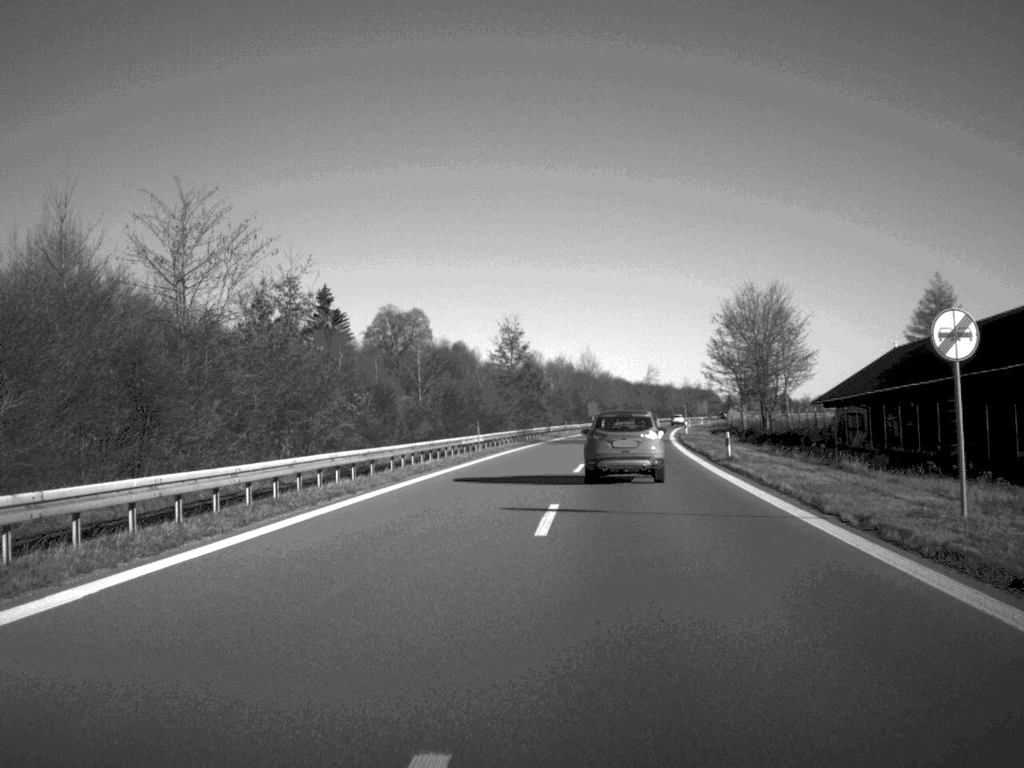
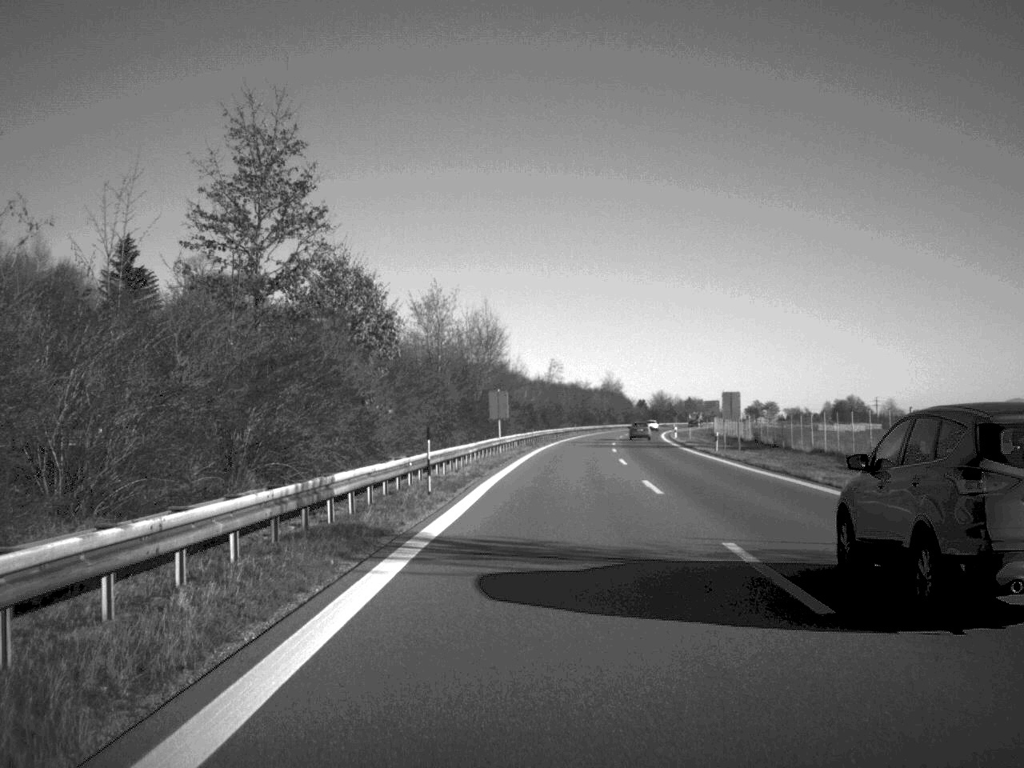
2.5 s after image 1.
(+3.0, +79.6) m; +5°
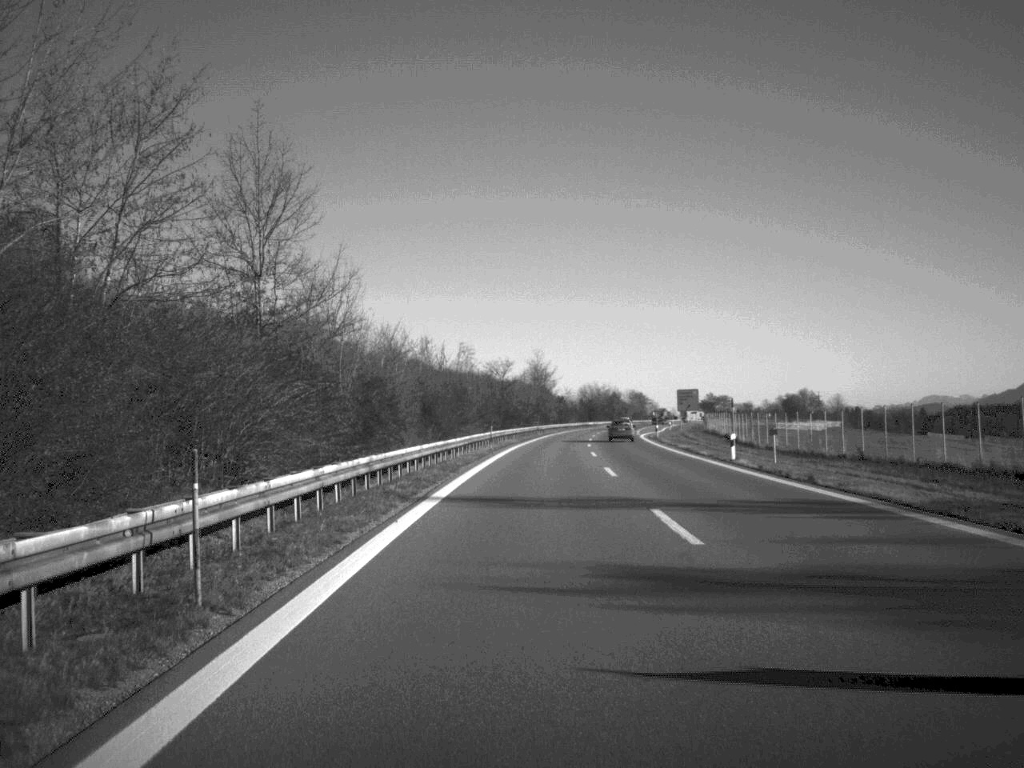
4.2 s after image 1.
(+2.5, +66.3) m; +4°
